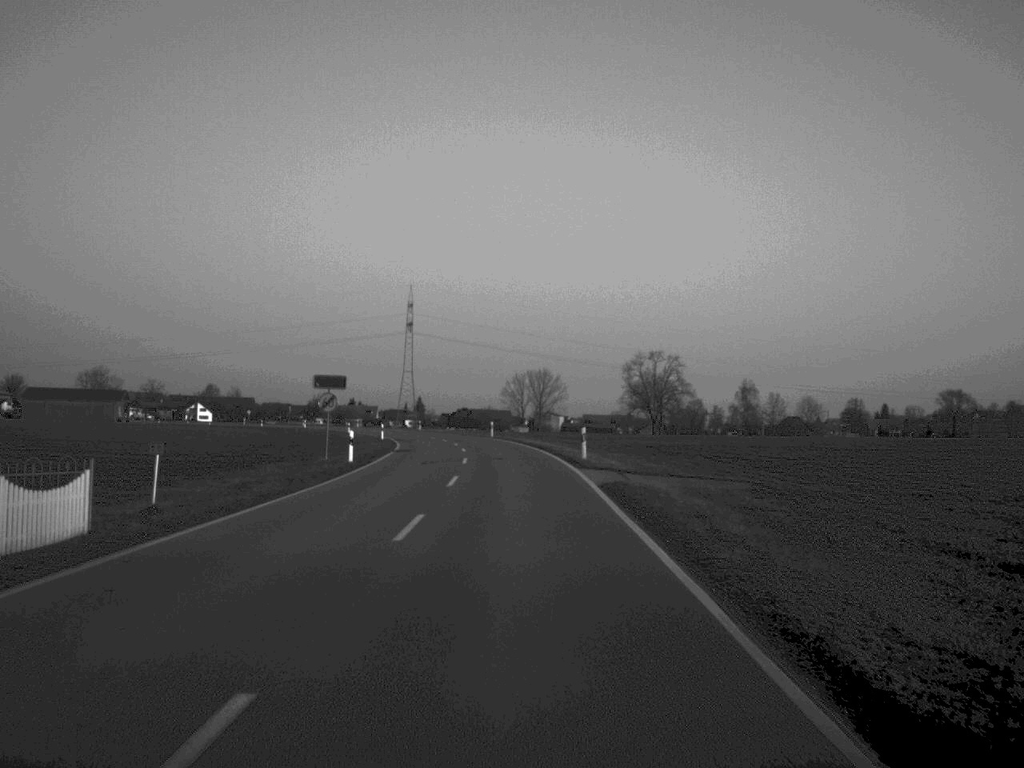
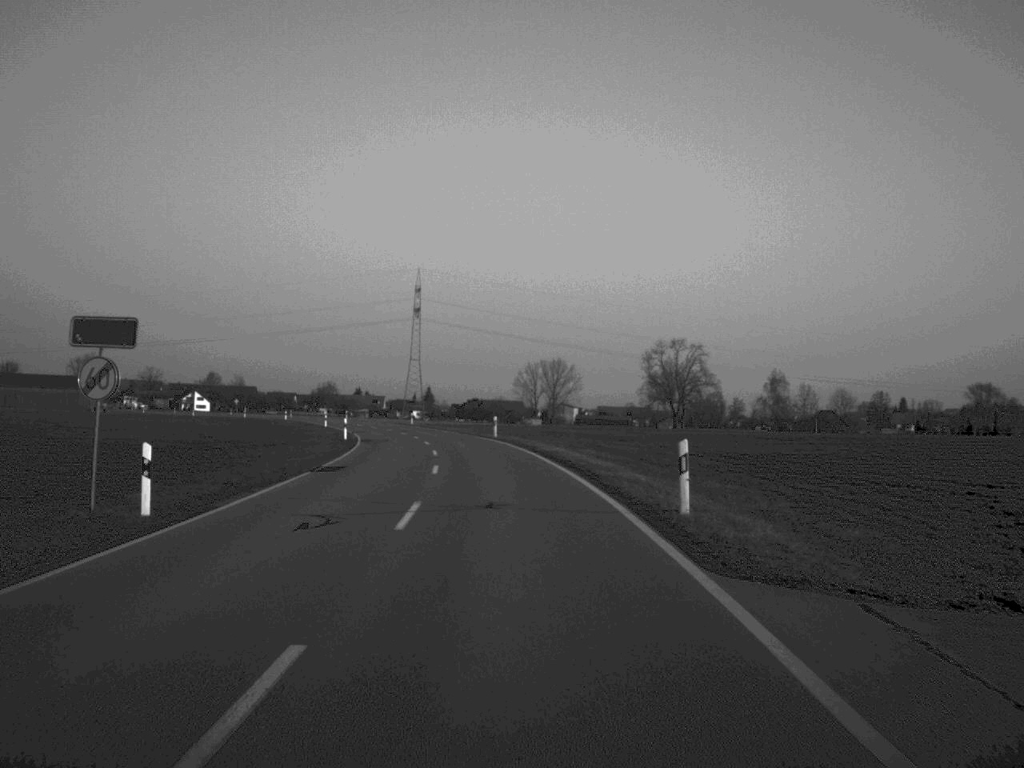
(-0.1, +22.8) m; -1°
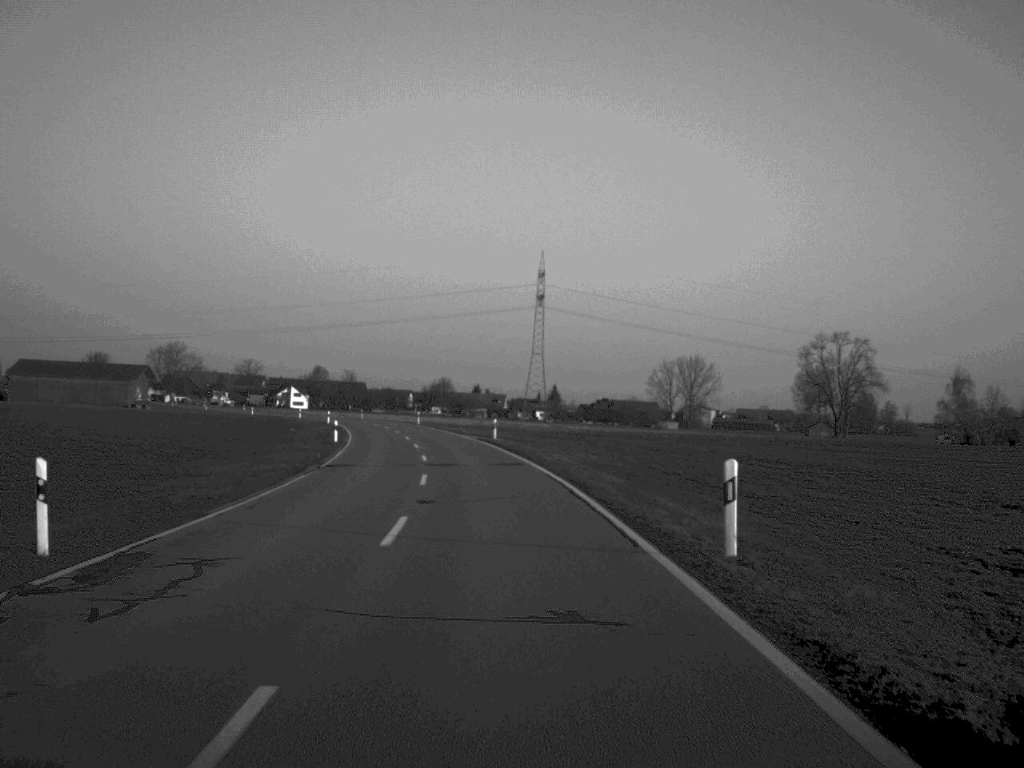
(-2.2, +49.0) m; -6°
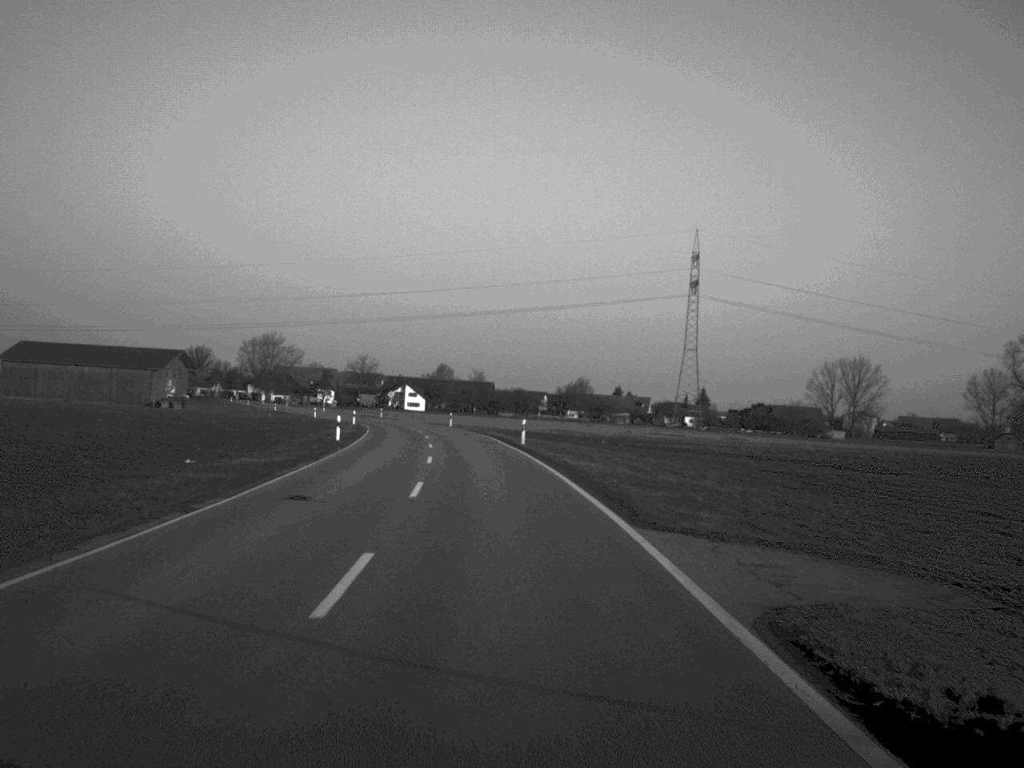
(-2.9, +53.0) m; -6°
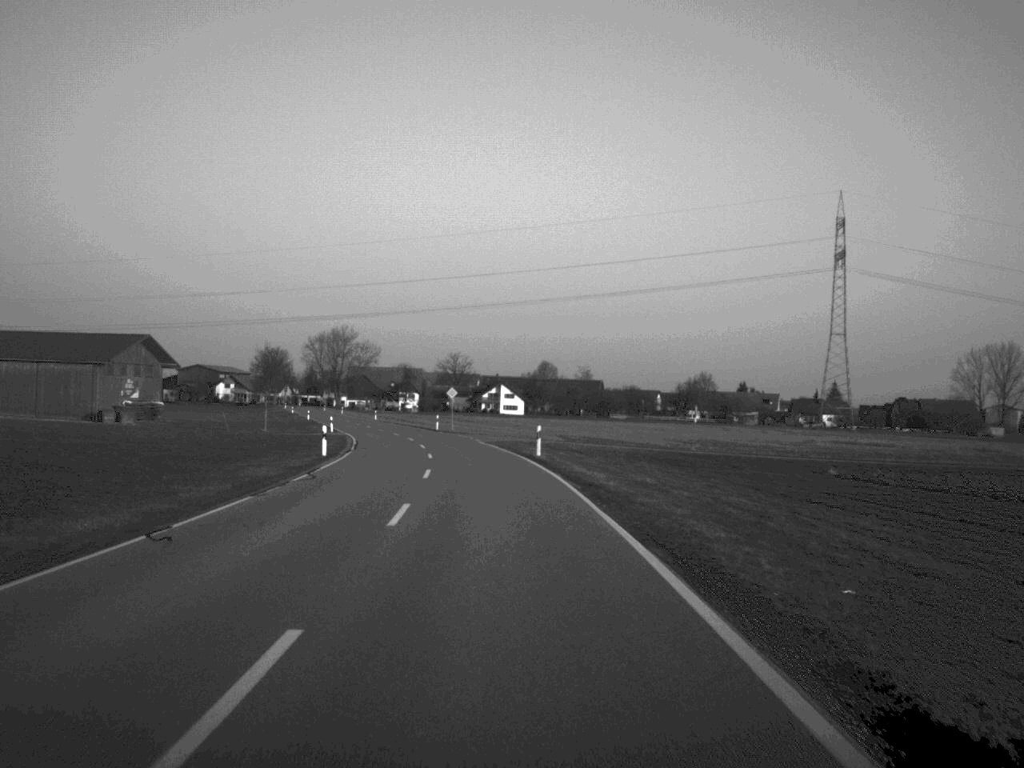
(-2.2, +52.1) m; -5°
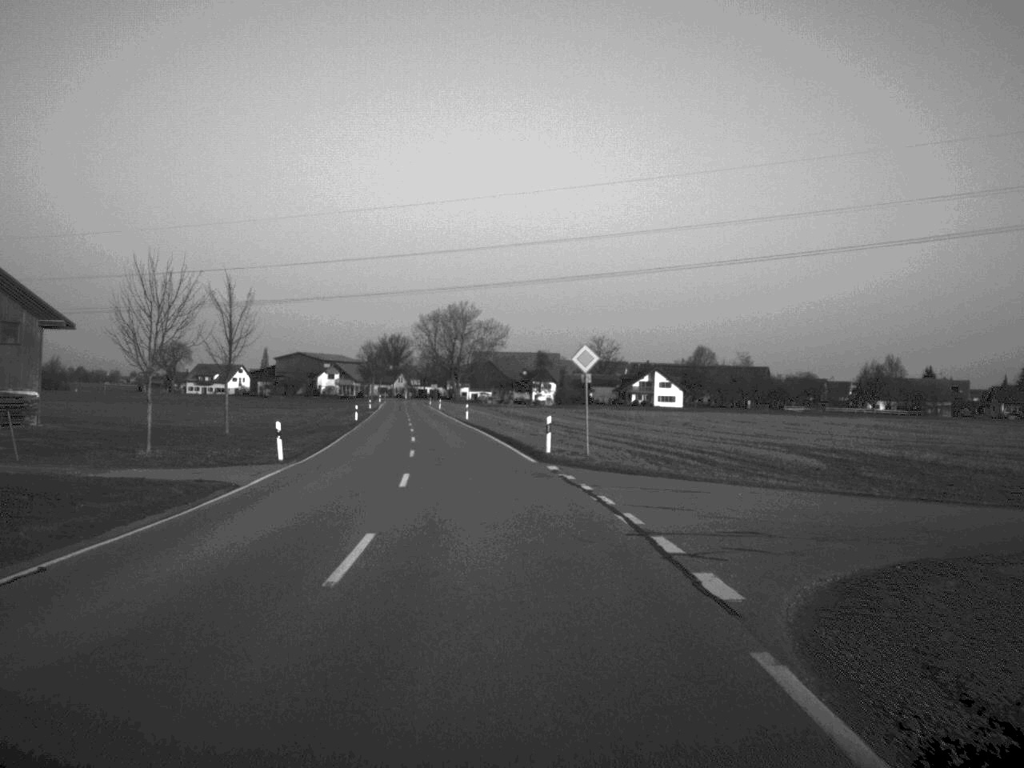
(-2.6, +53.7) m; -6°
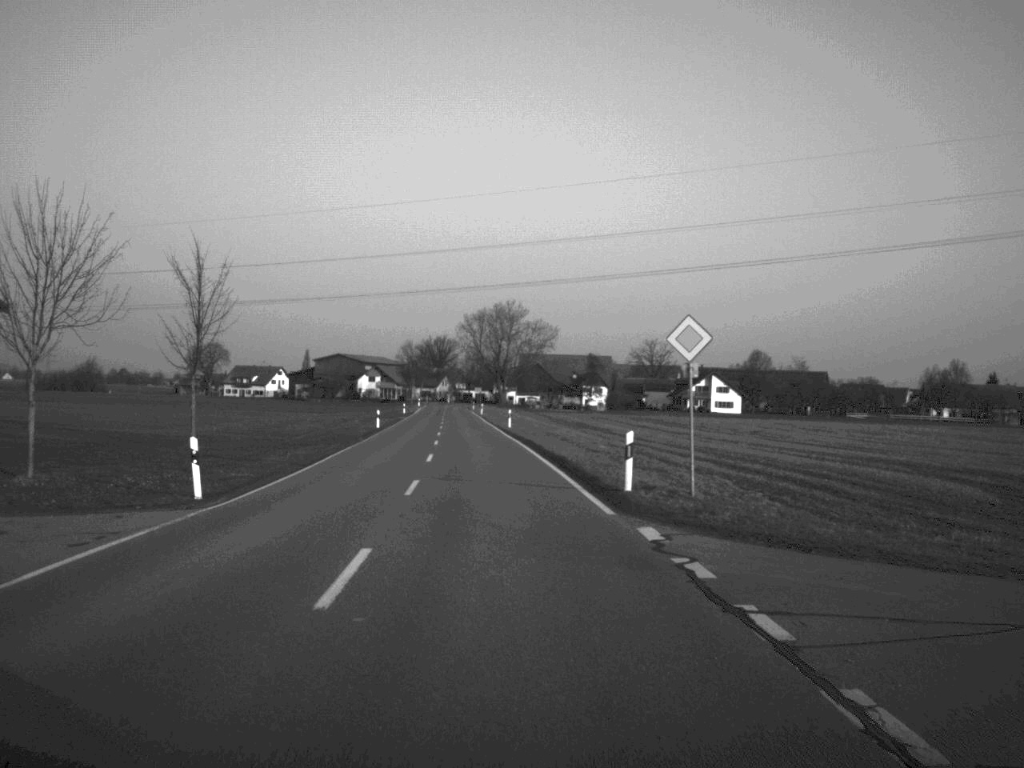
(-0.3, +13.3) m; -2°
